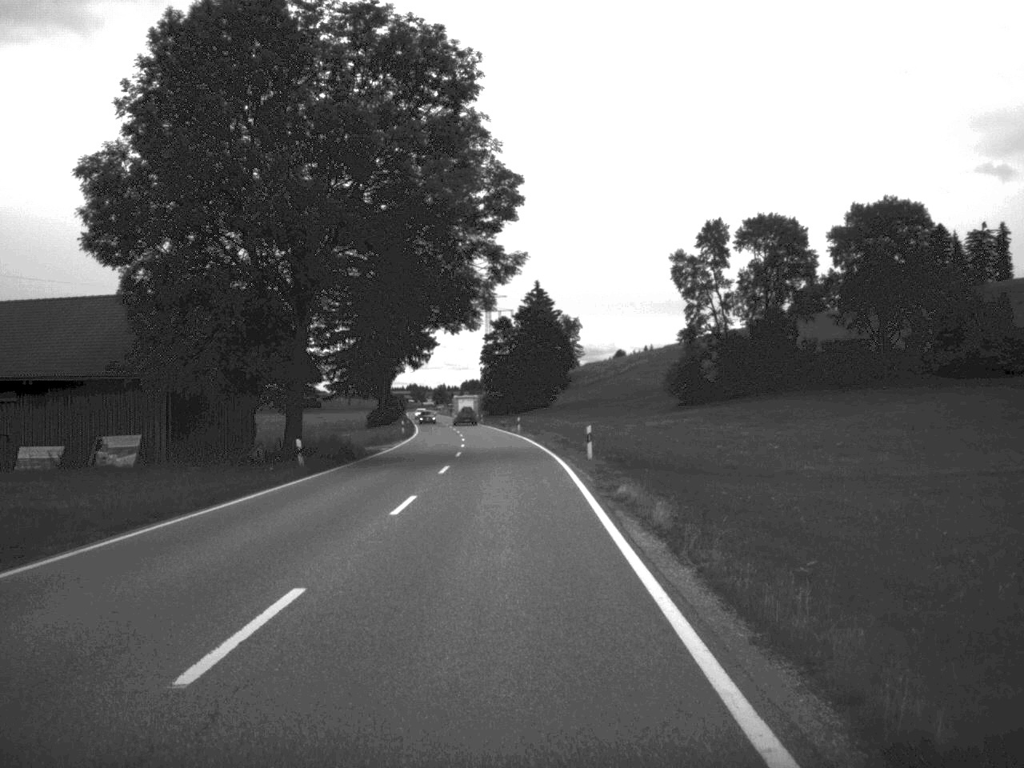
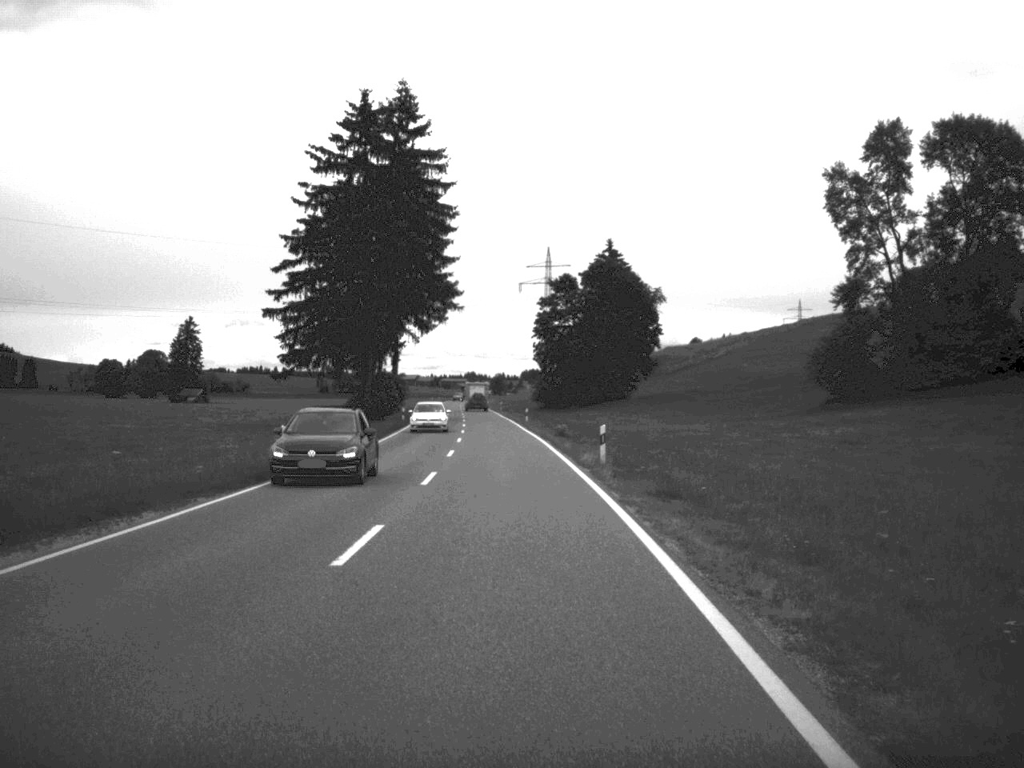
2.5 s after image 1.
(-0.9, +53.7) m; -3°
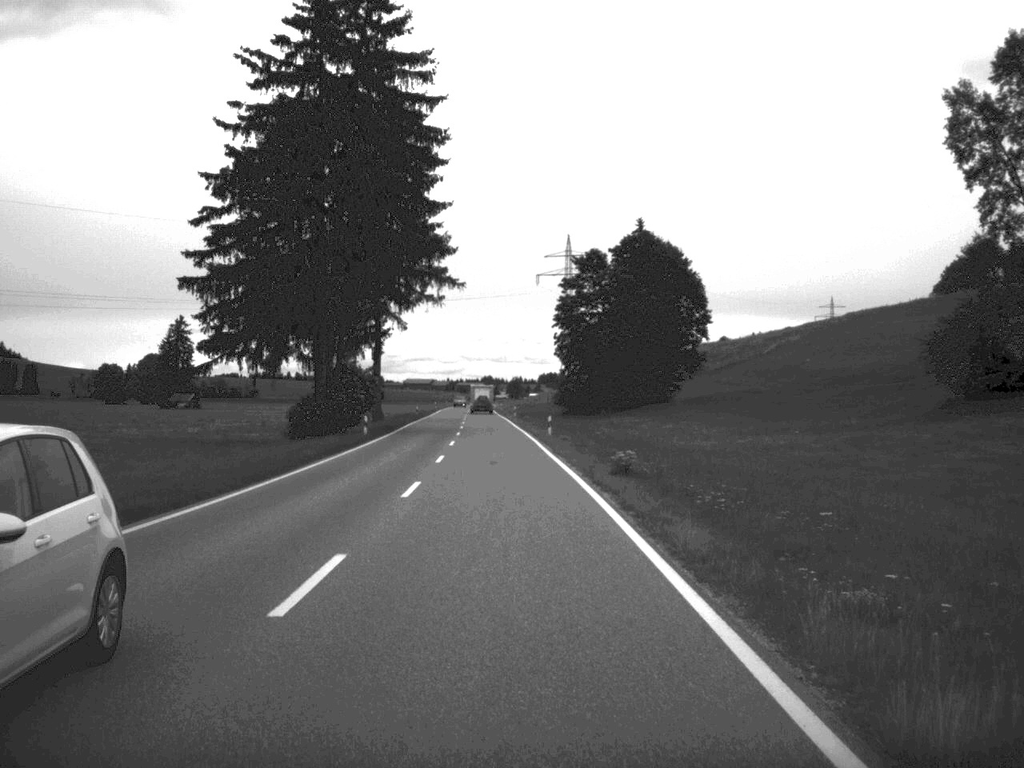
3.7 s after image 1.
(-0.2, +26.4) m; -1°
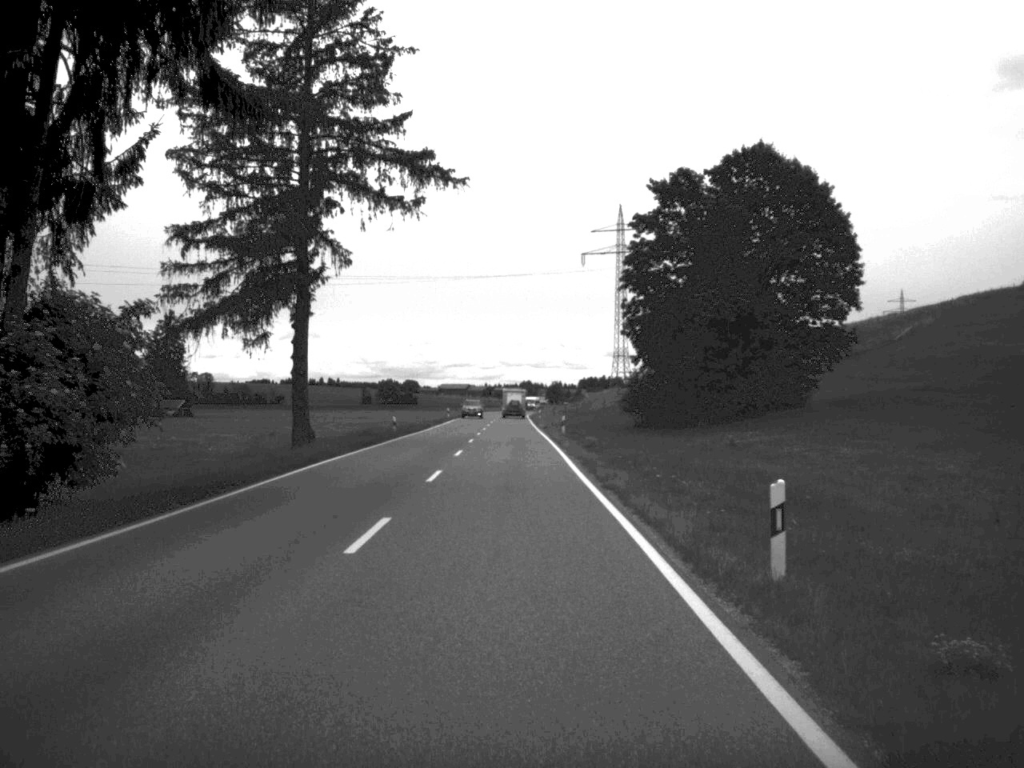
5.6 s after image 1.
(-0.8, +43.3) m; -2°
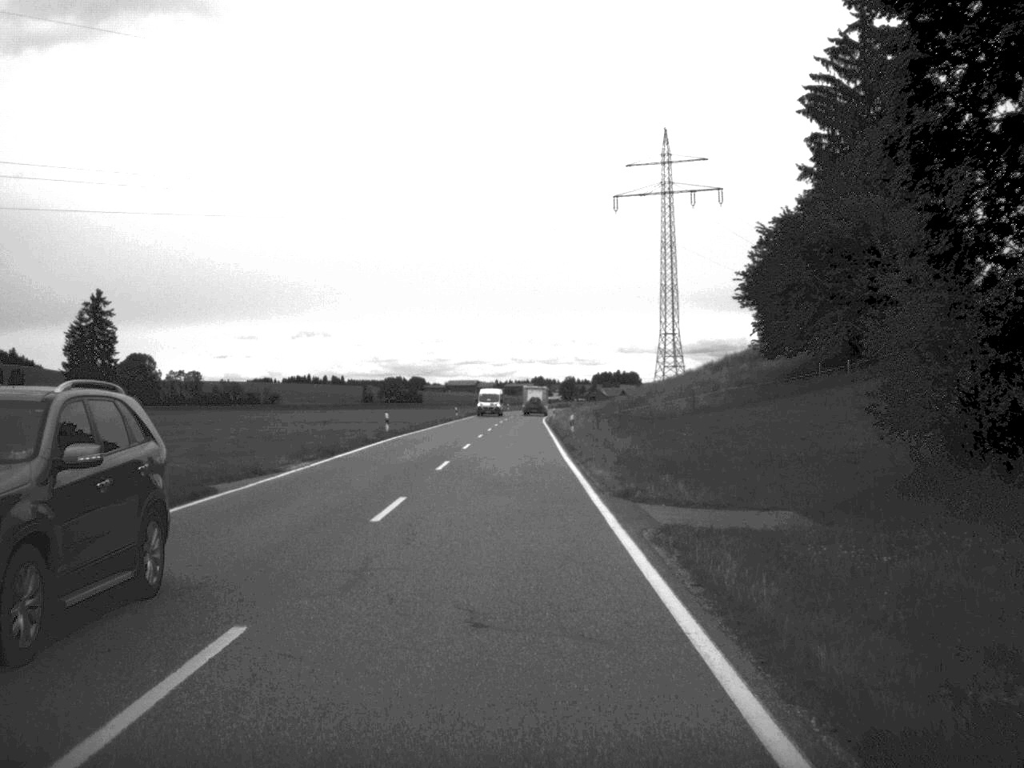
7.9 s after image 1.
(-0.3, +55.0) m; -1°
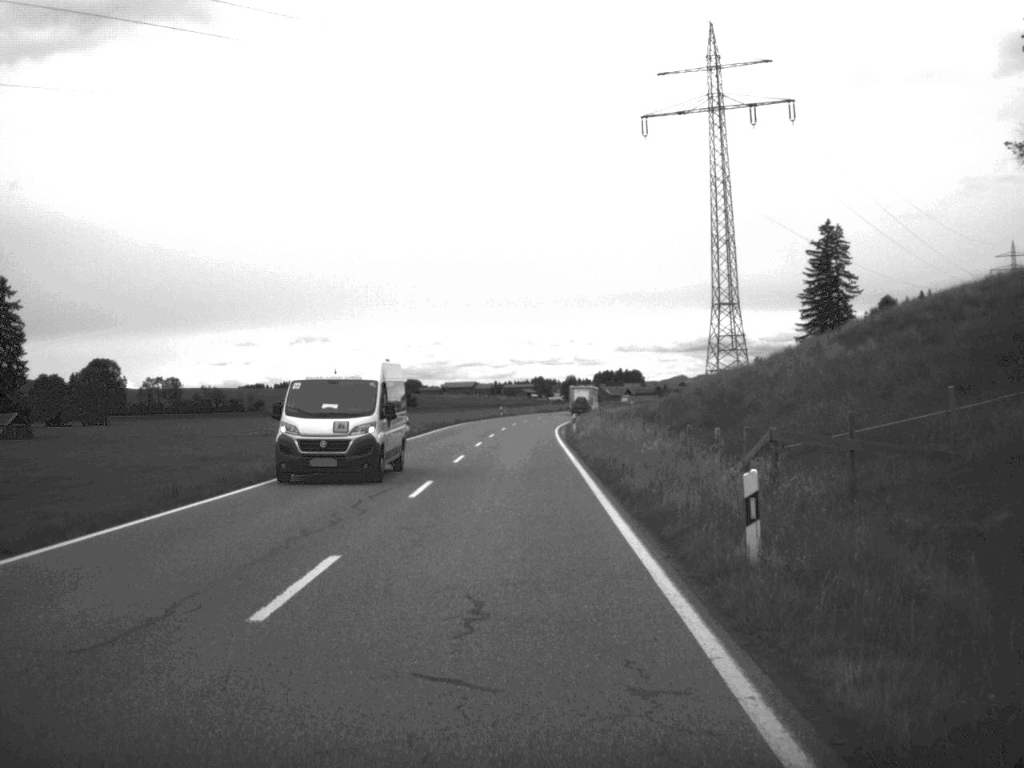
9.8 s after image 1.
(0.0, +42.9) m; 0°
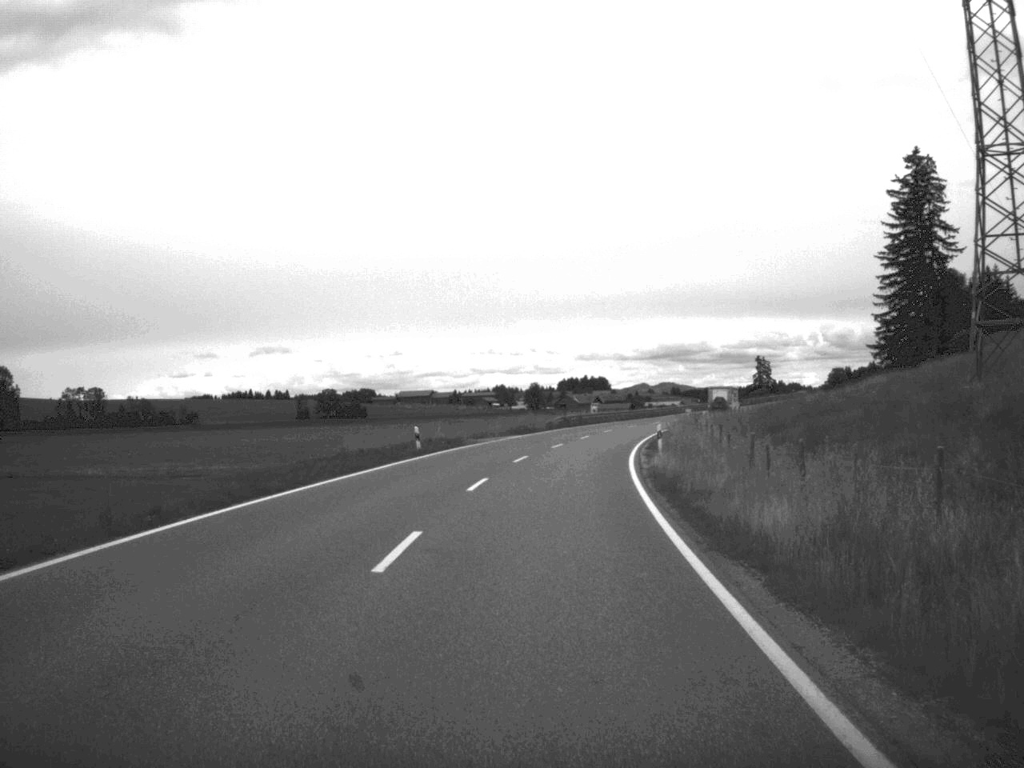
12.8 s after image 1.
(+0.1, +67.5) m; +2°
